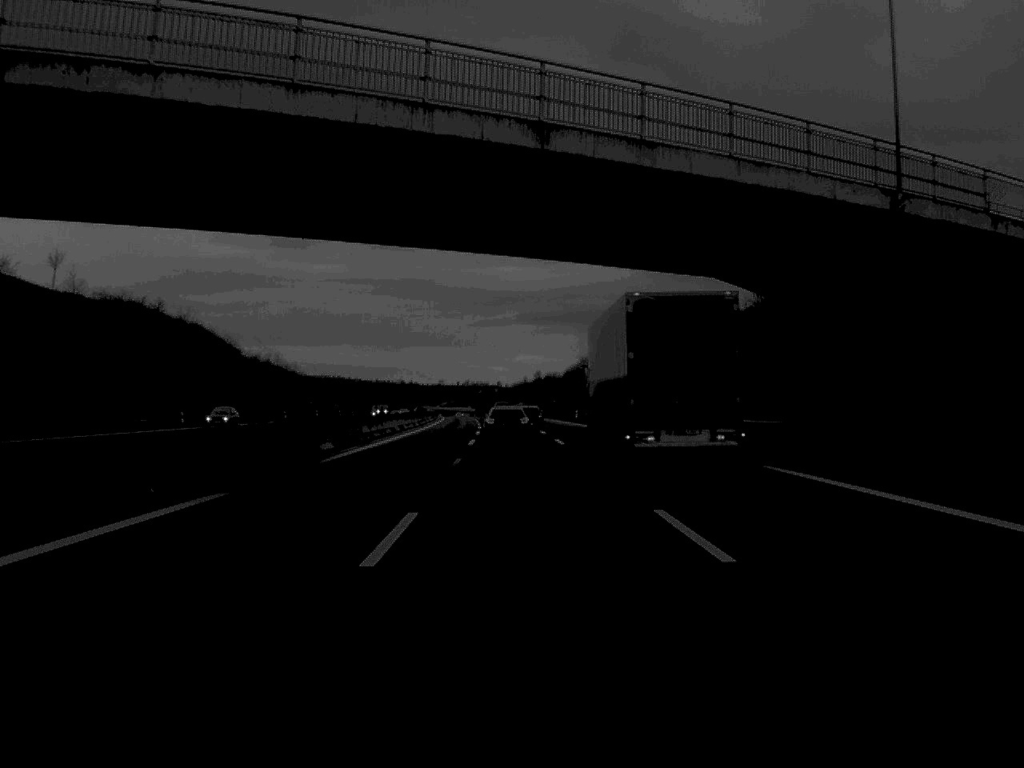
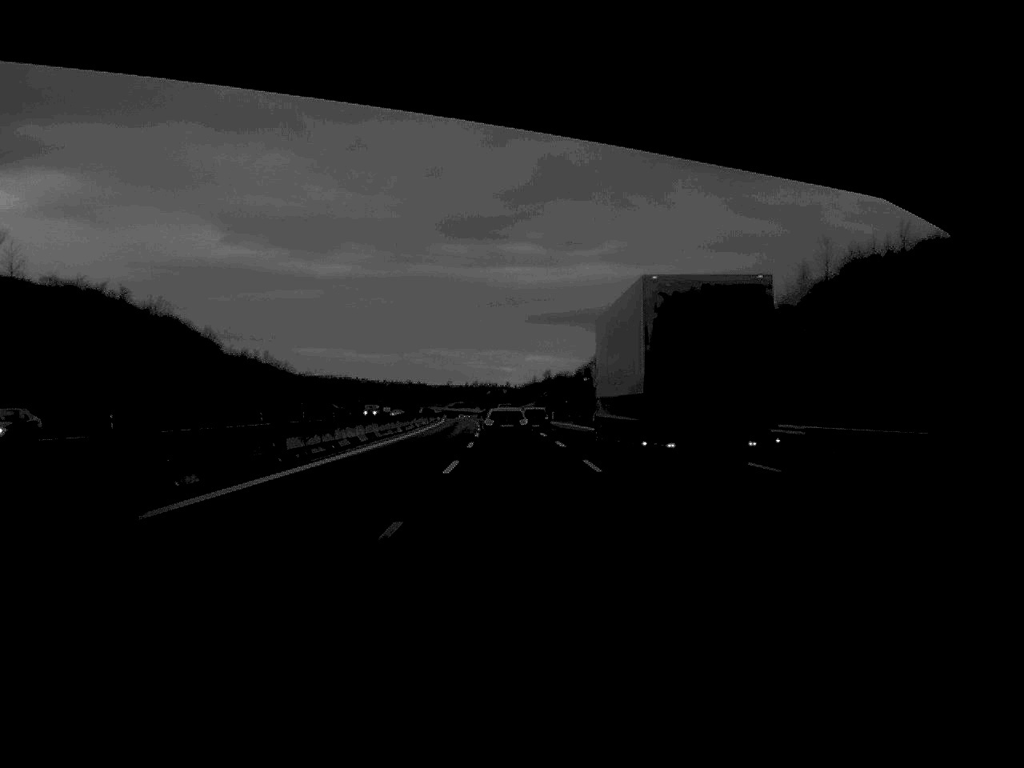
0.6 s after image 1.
(-0.1, +19.1) m; 0°
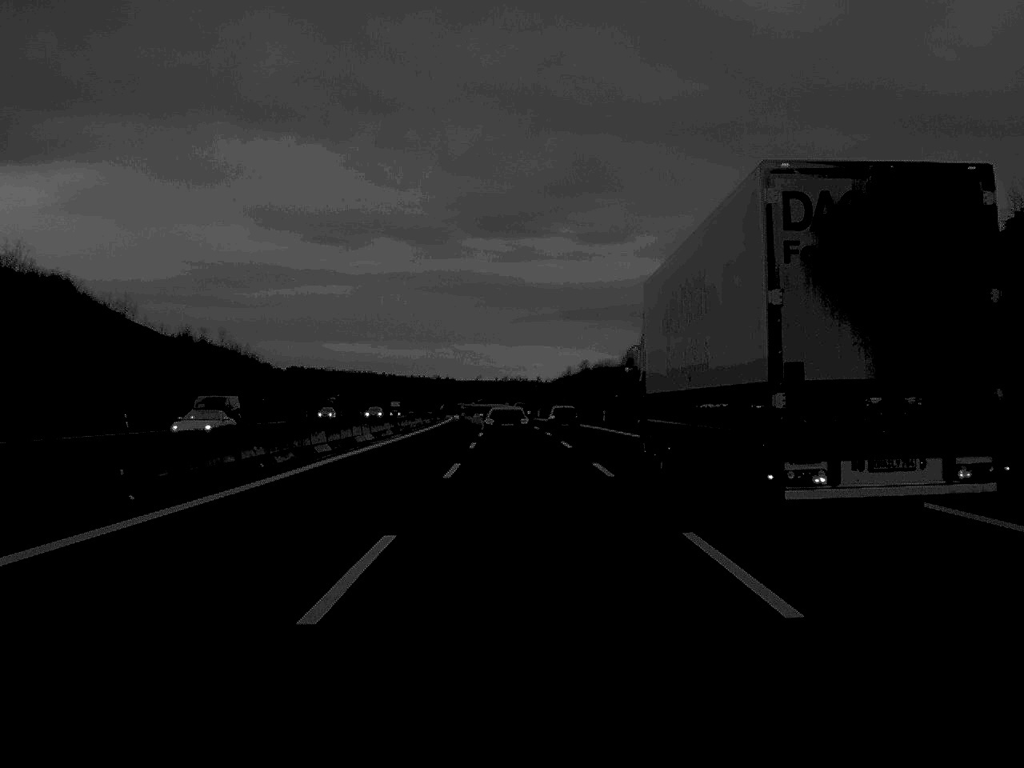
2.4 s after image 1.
(-0.7, +55.6) m; -1°
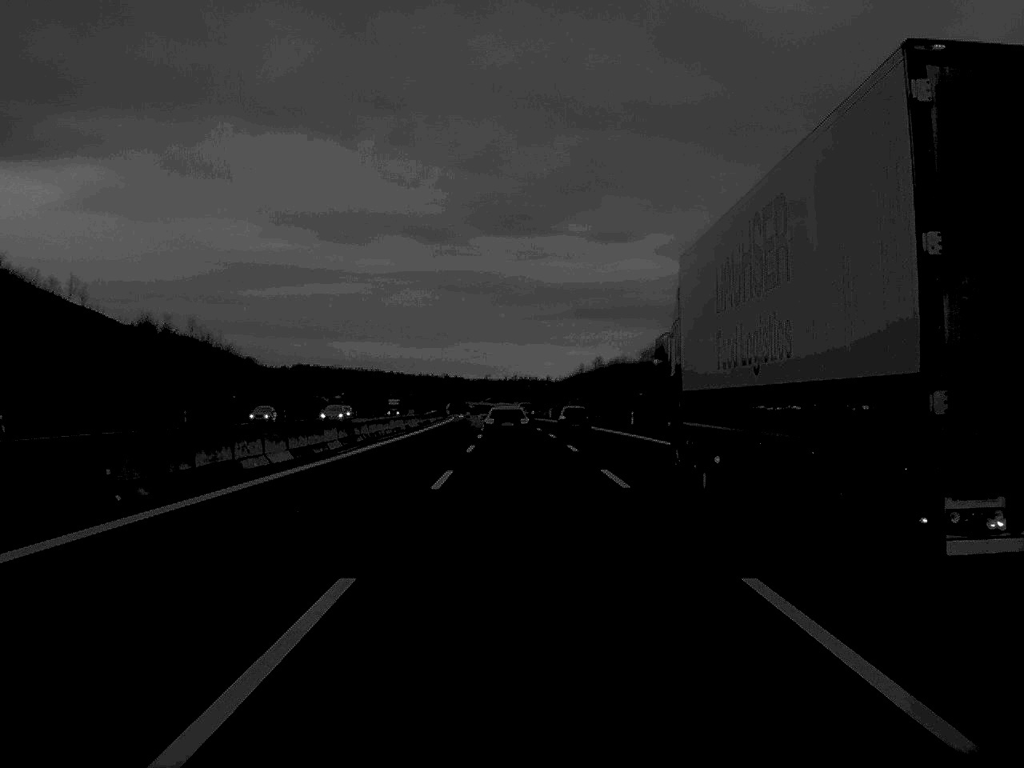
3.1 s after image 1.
(-0.1, +21.8) m; 0°
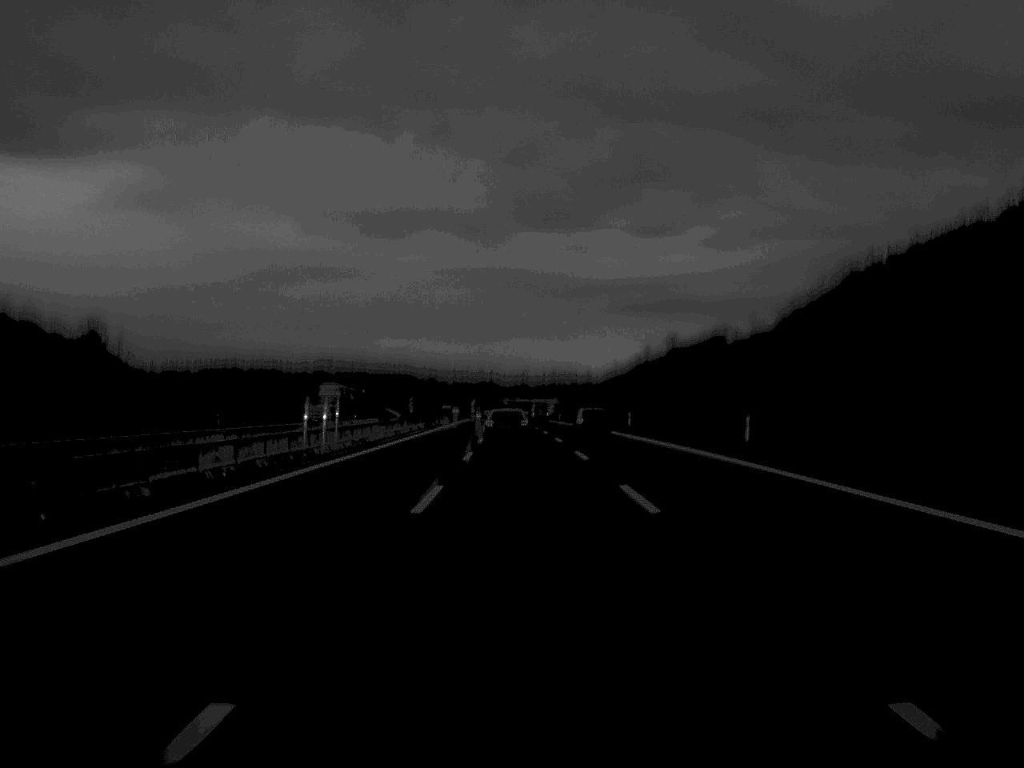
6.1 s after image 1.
(-1.4, +93.3) m; -2°
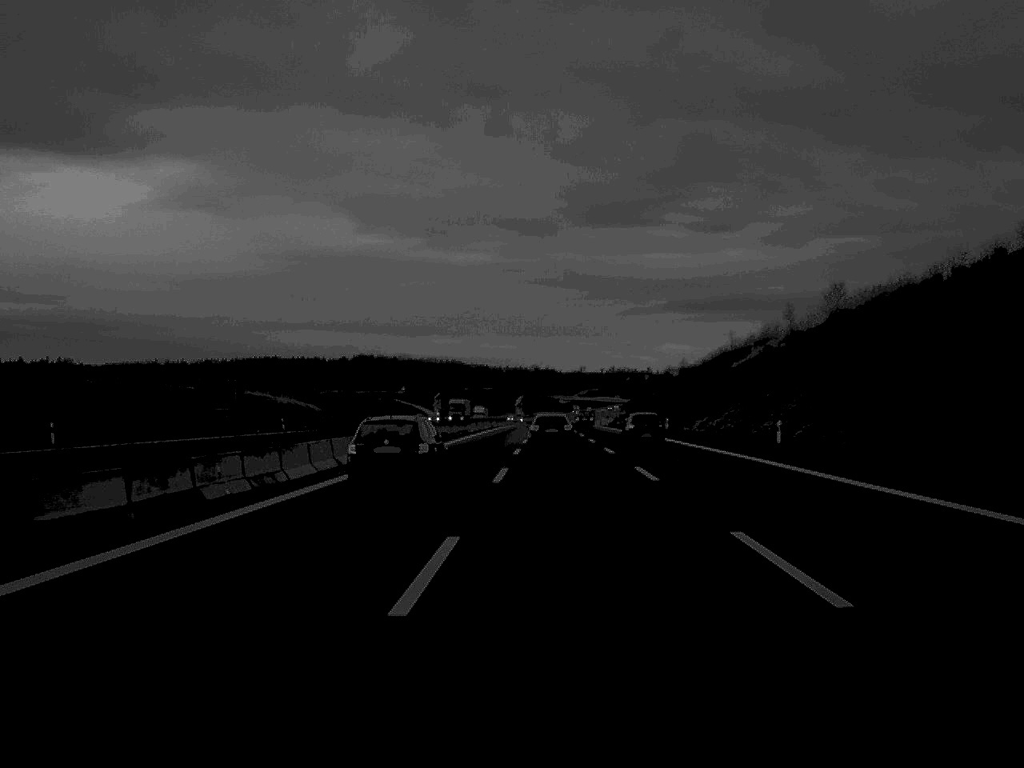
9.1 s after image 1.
(-1.6, +98.4) m; -3°
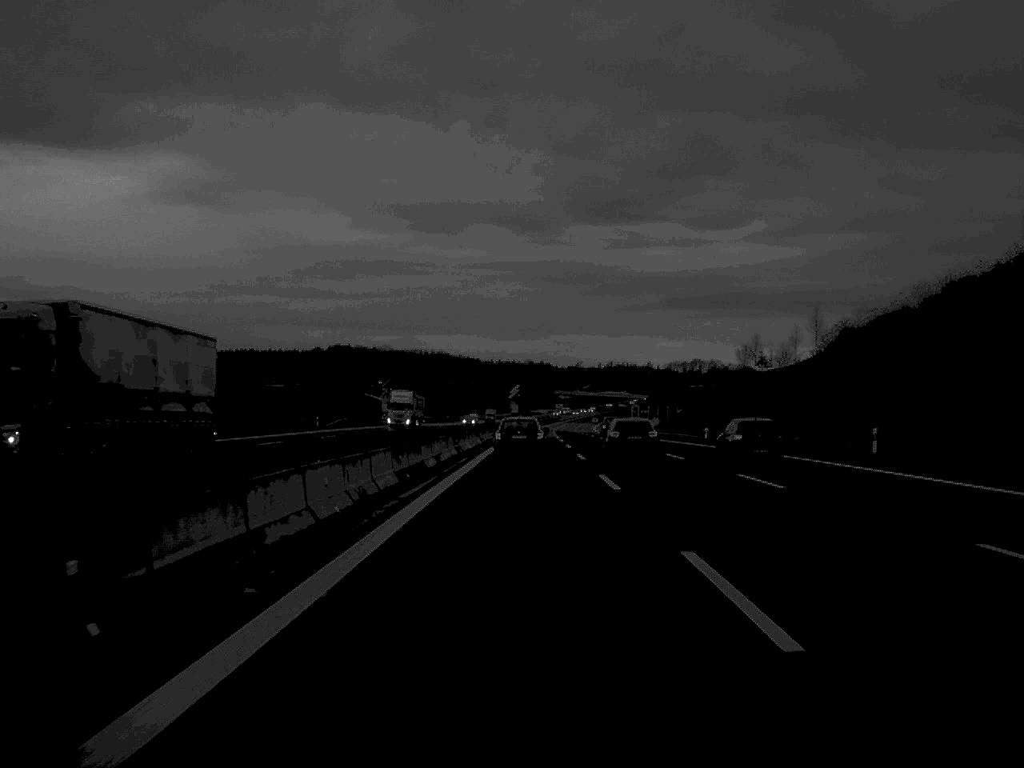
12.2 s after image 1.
(-0.9, +109.4) m; 0°
